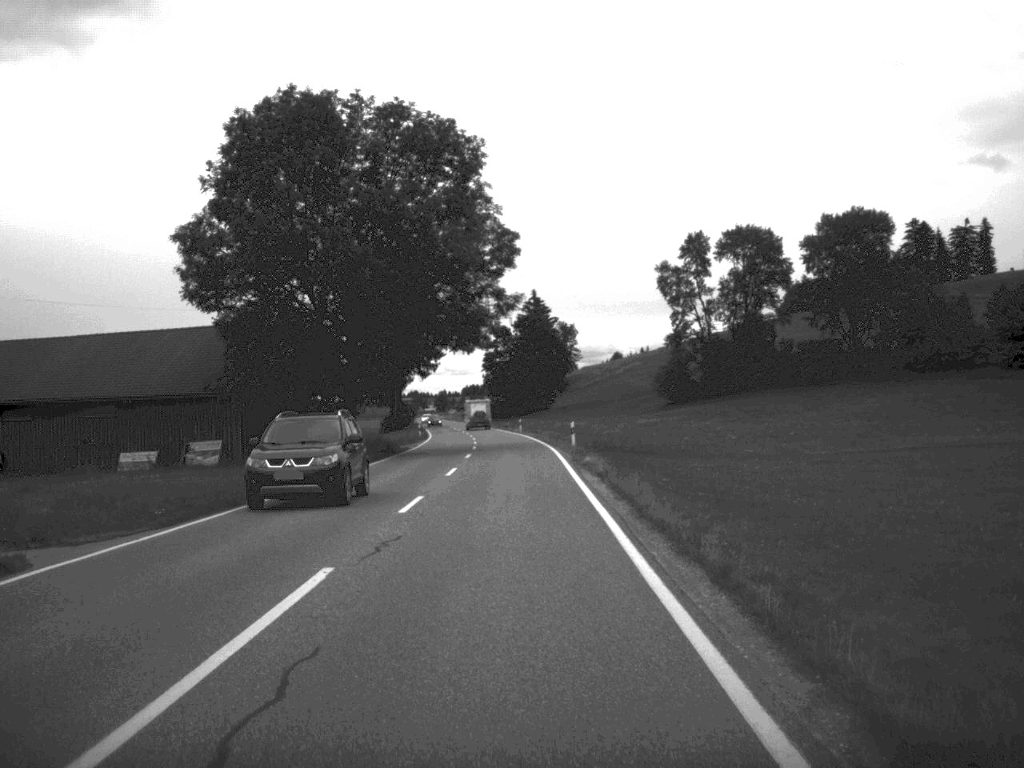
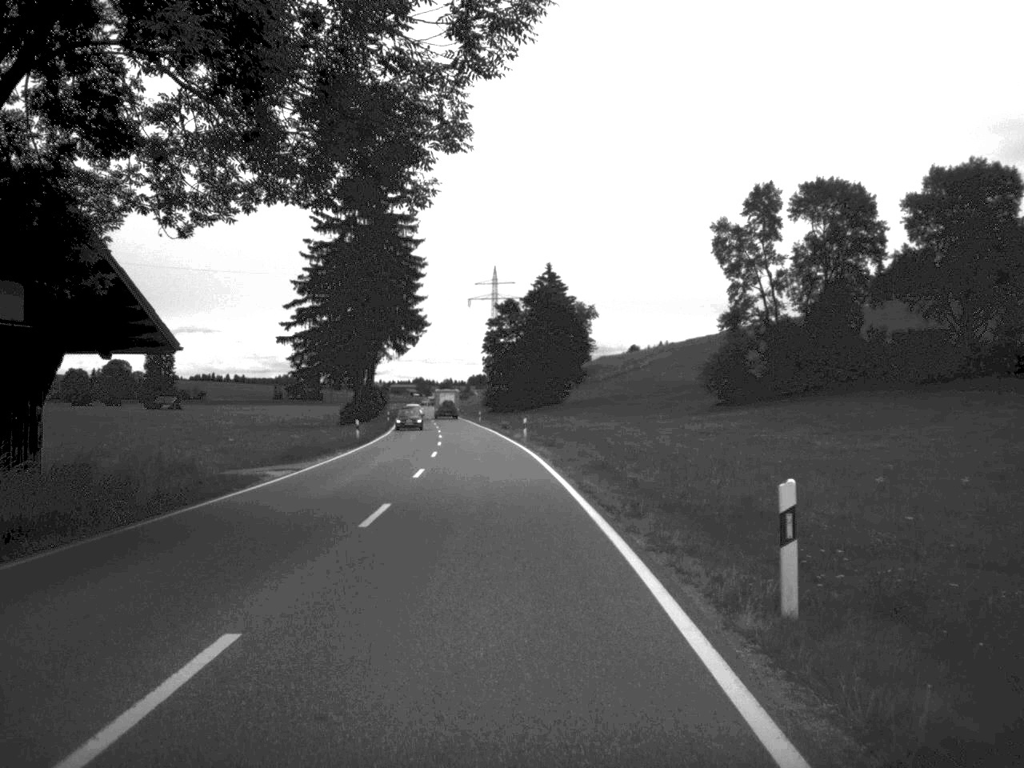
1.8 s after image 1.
(-0.1, +38.6) m; 0°
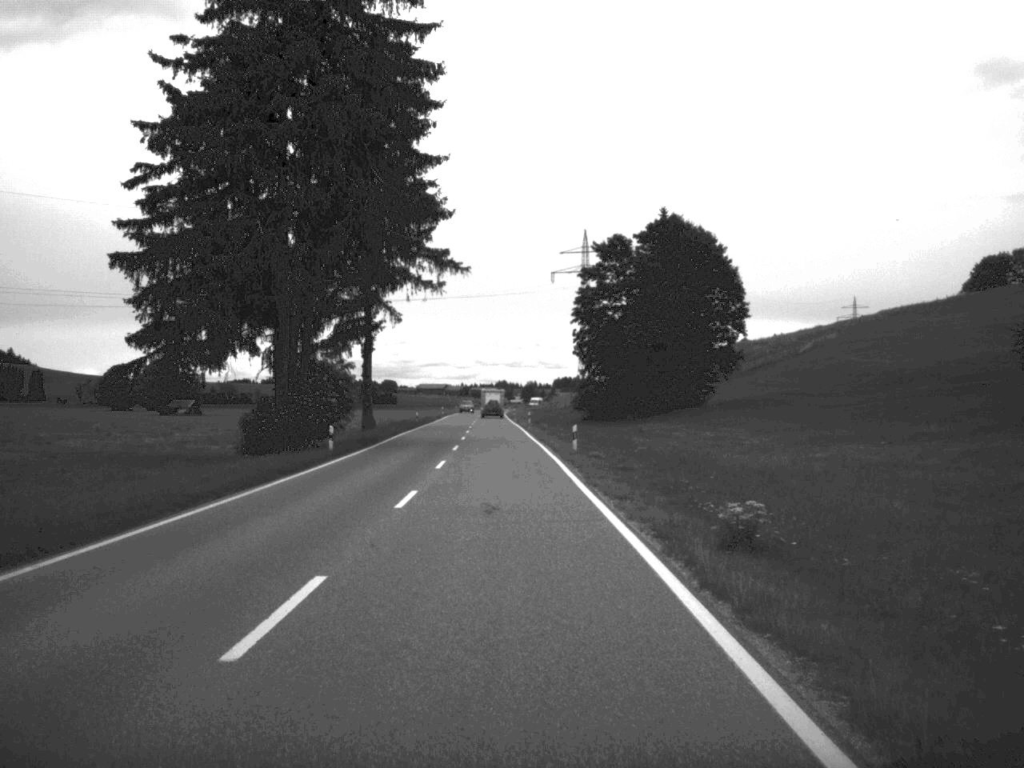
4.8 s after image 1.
(-2.7, +67.4) m; -4°
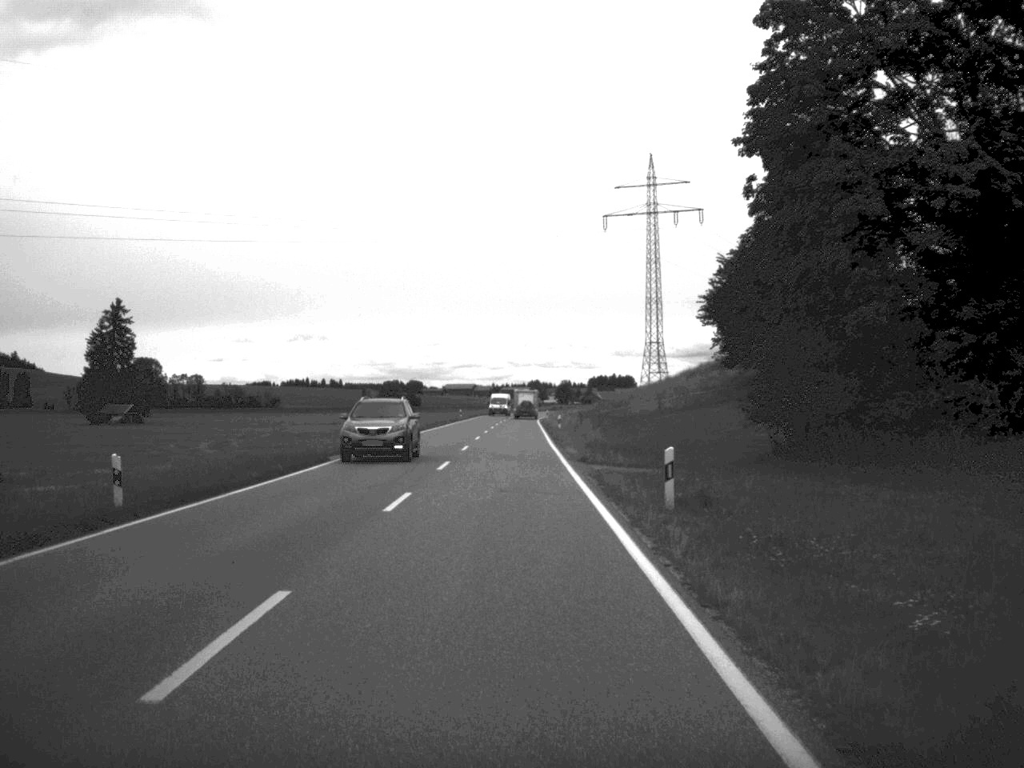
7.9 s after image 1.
(-1.3, +71.8) m; -2°
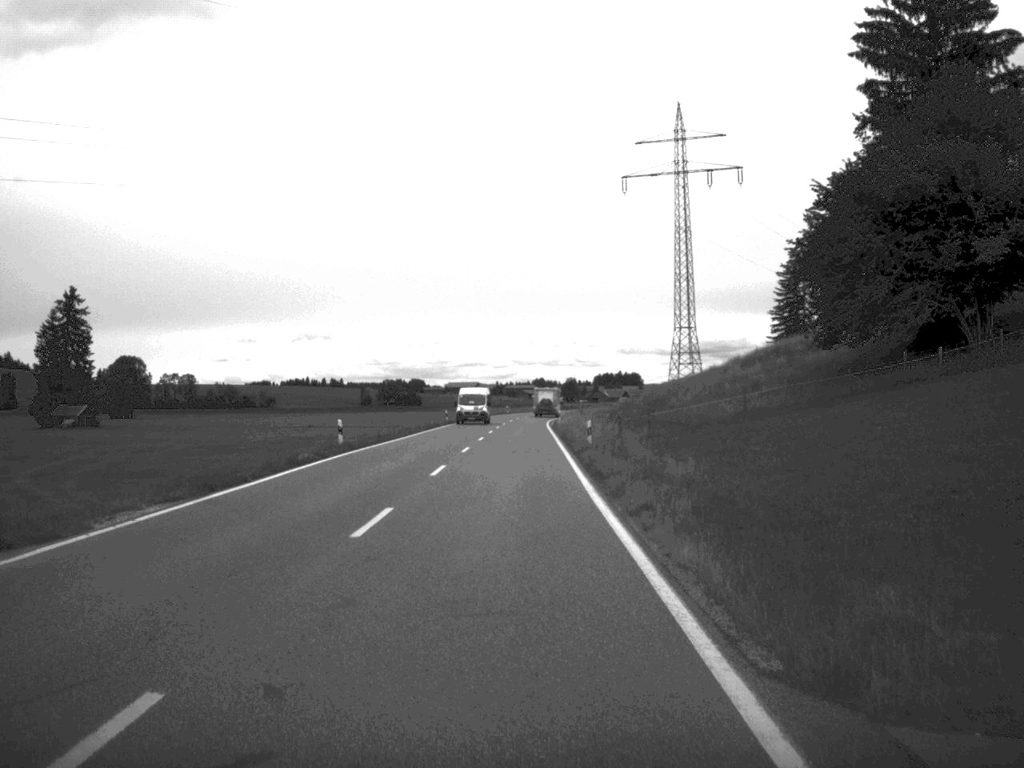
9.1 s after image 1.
(-0.1, +27.2) m; 0°
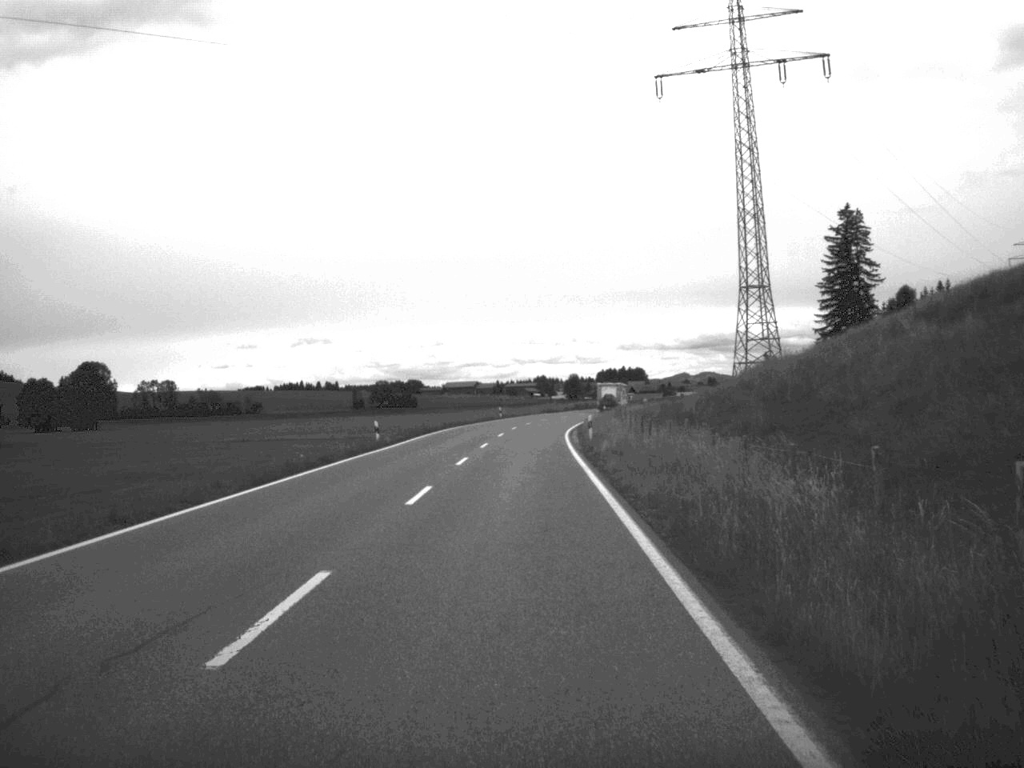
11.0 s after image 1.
(0.0, +42.2) m; 0°
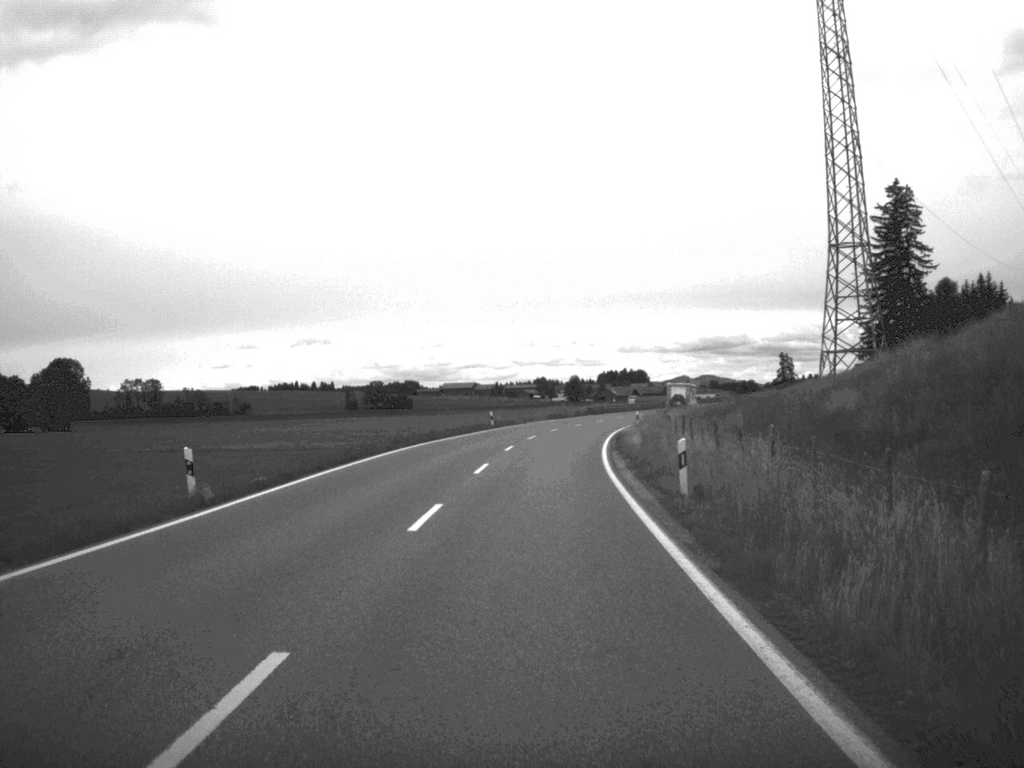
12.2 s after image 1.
(-0.1, +27.0) m; 0°
